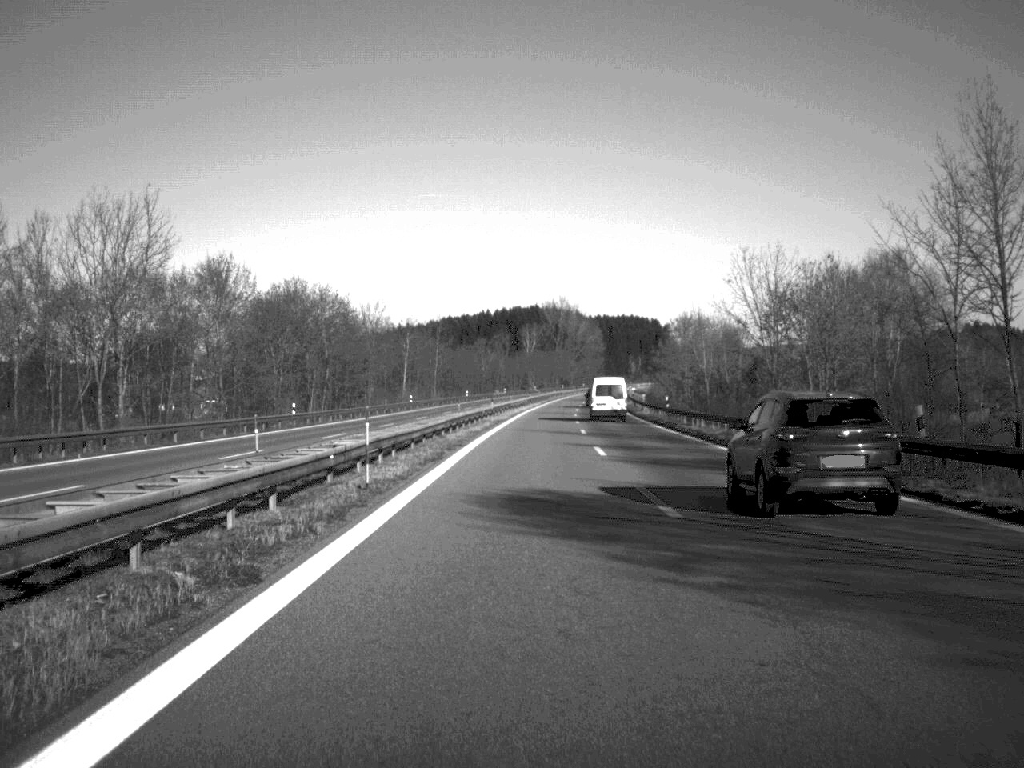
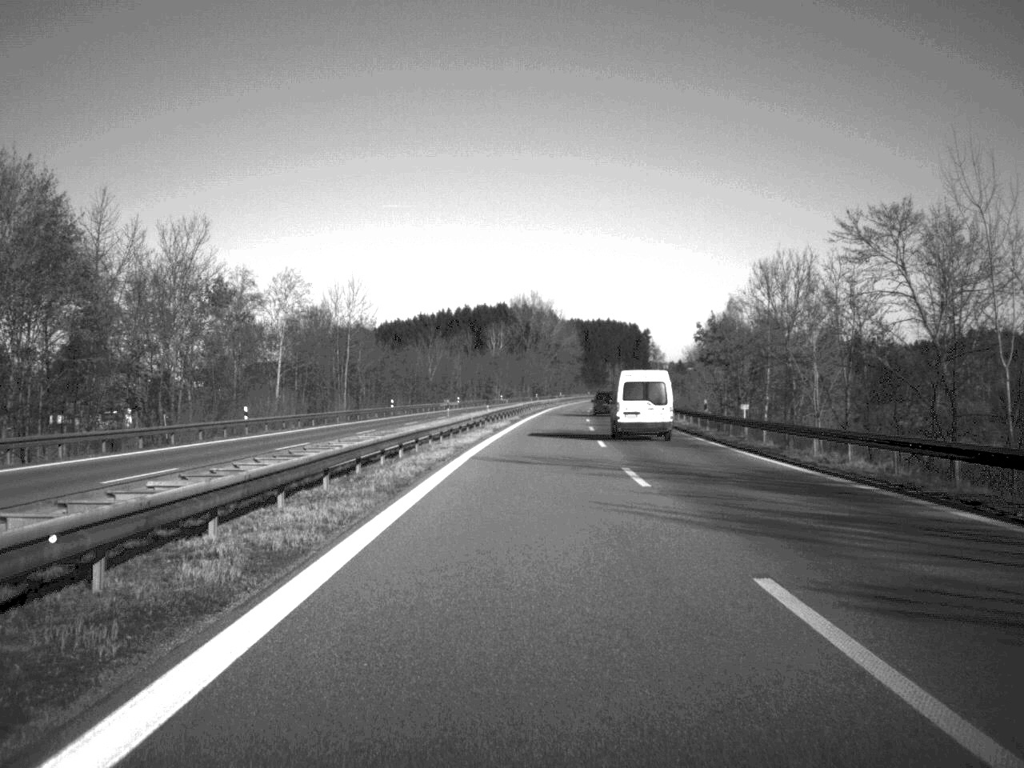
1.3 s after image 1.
(+0.8, +64.7) m; +1°
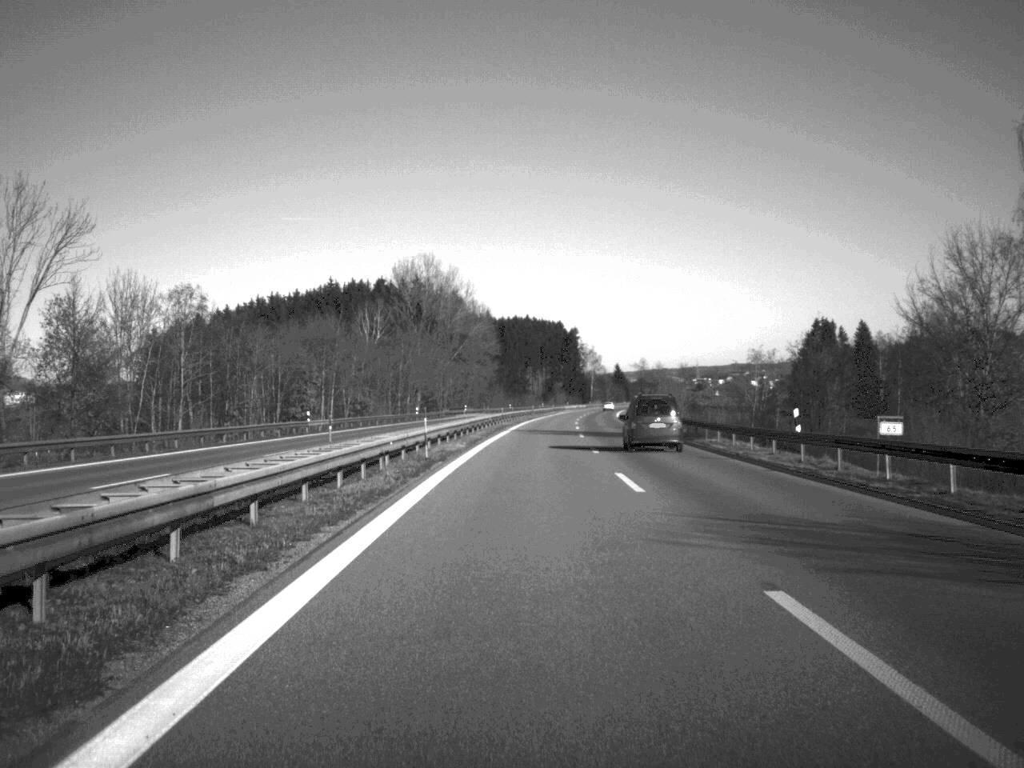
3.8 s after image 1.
(+4.4, +124.1) m; +4°
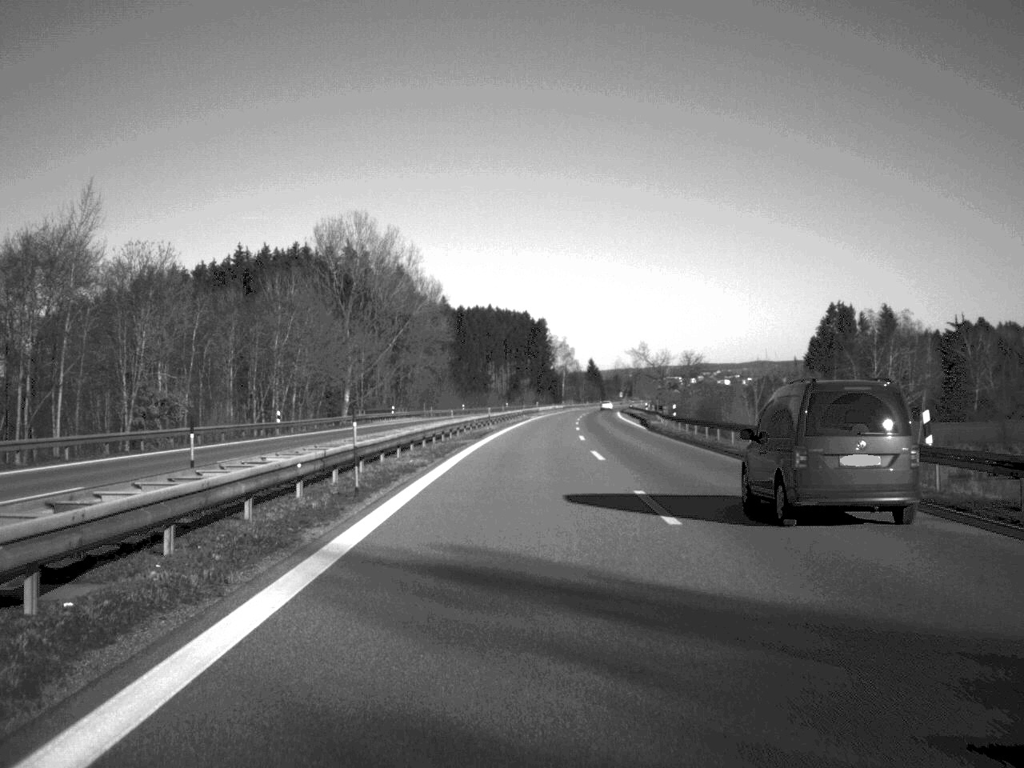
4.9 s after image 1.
(+0.8, +59.5) m; +2°
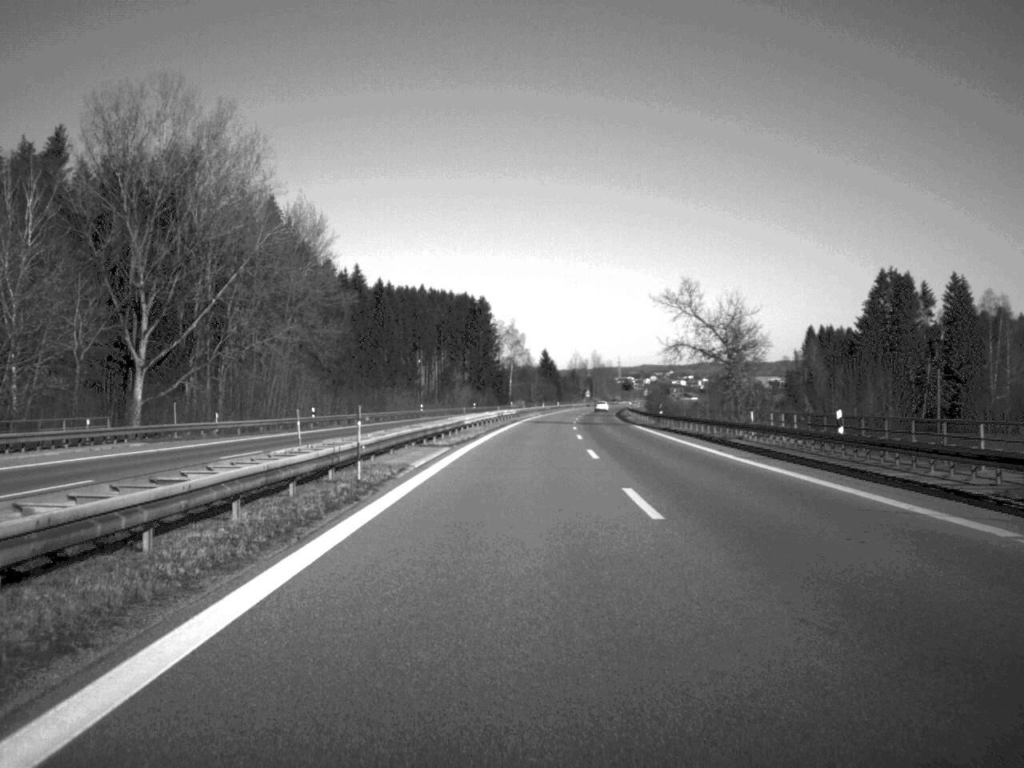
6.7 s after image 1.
(+1.9, +87.8) m; +2°
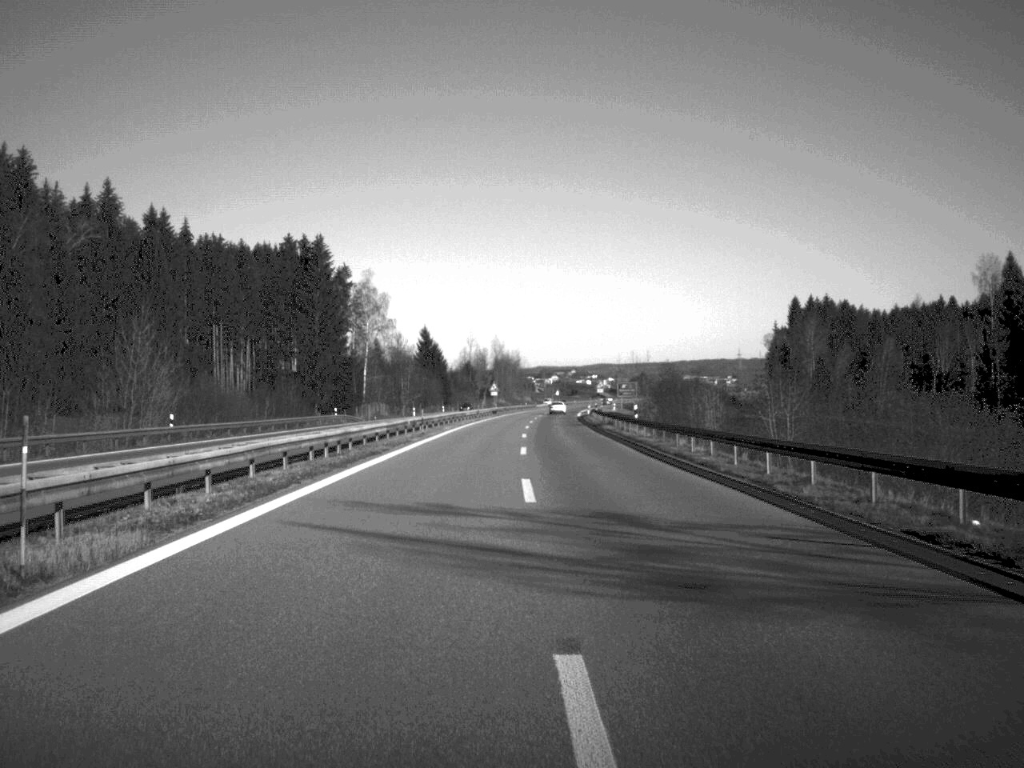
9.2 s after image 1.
(+4.9, +120.9) m; +5°
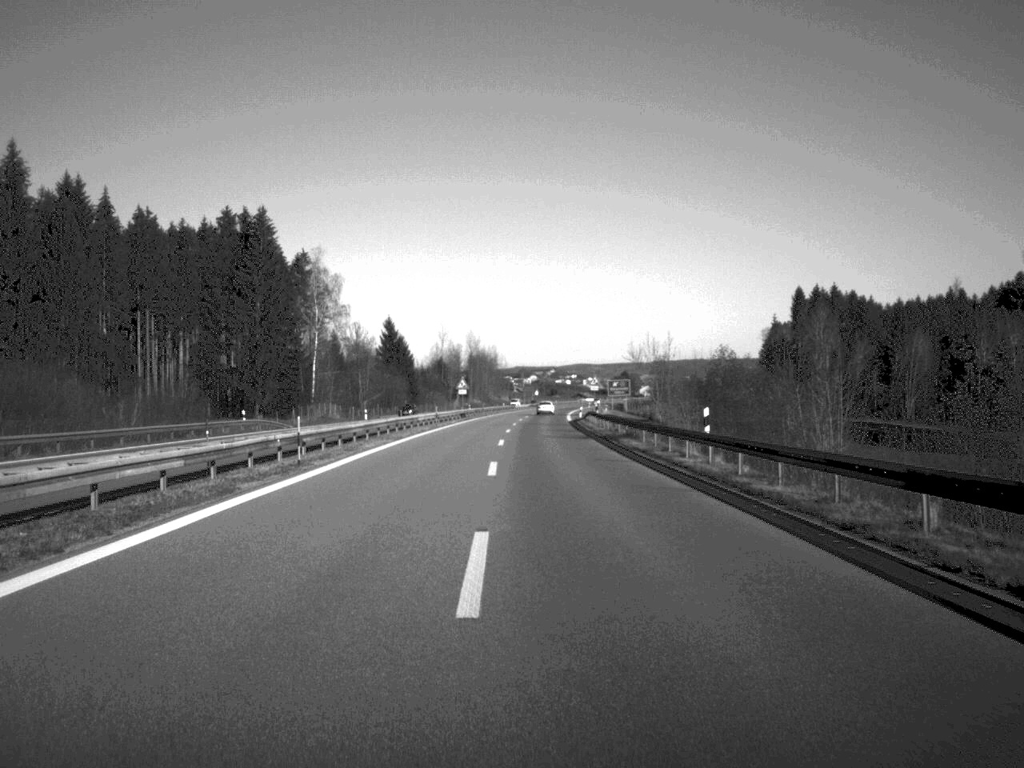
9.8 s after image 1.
(+0.2, +28.4) m; +1°
